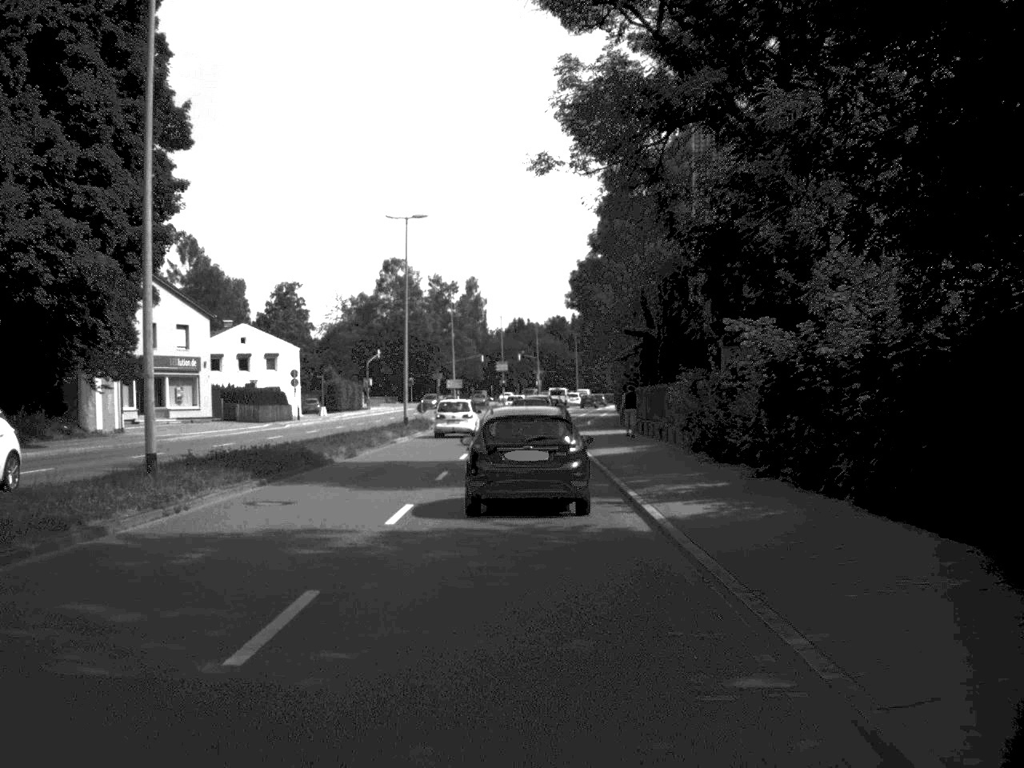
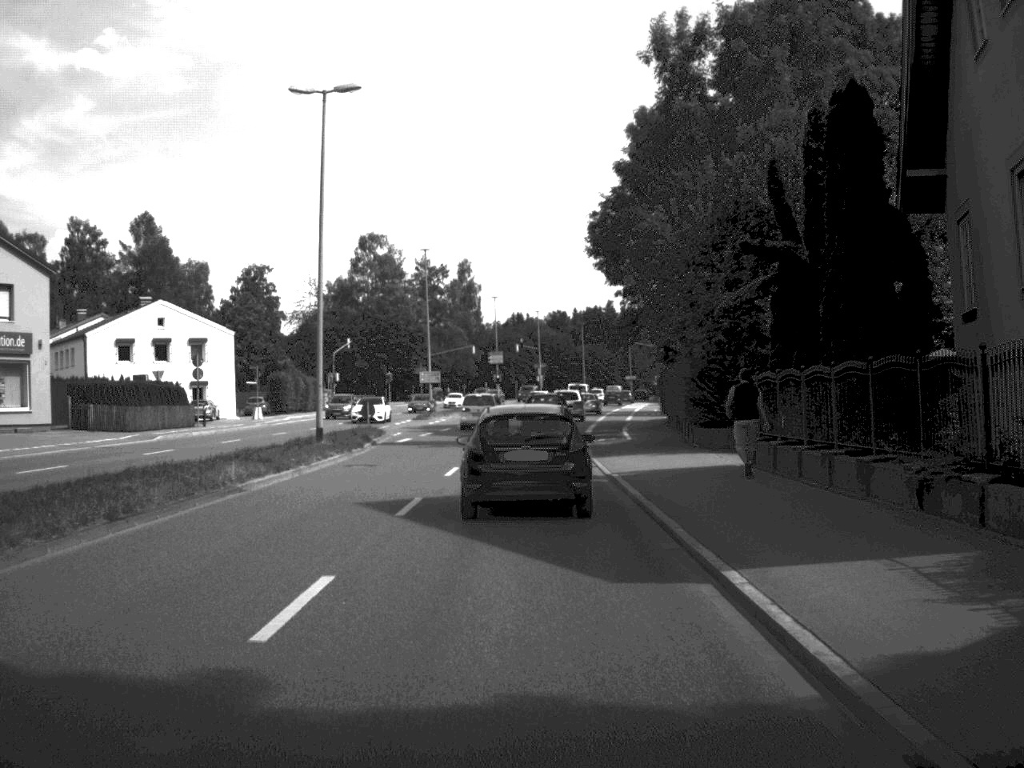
(0.0, +25.7) m; 0°
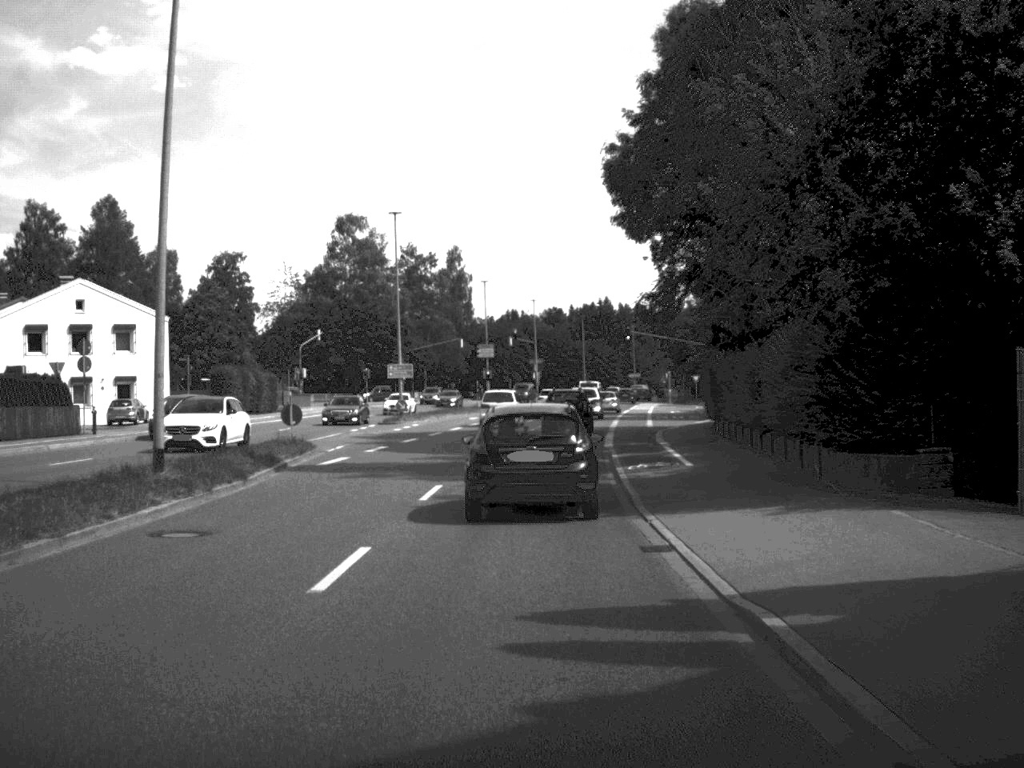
(0.0, +15.5) m; 0°
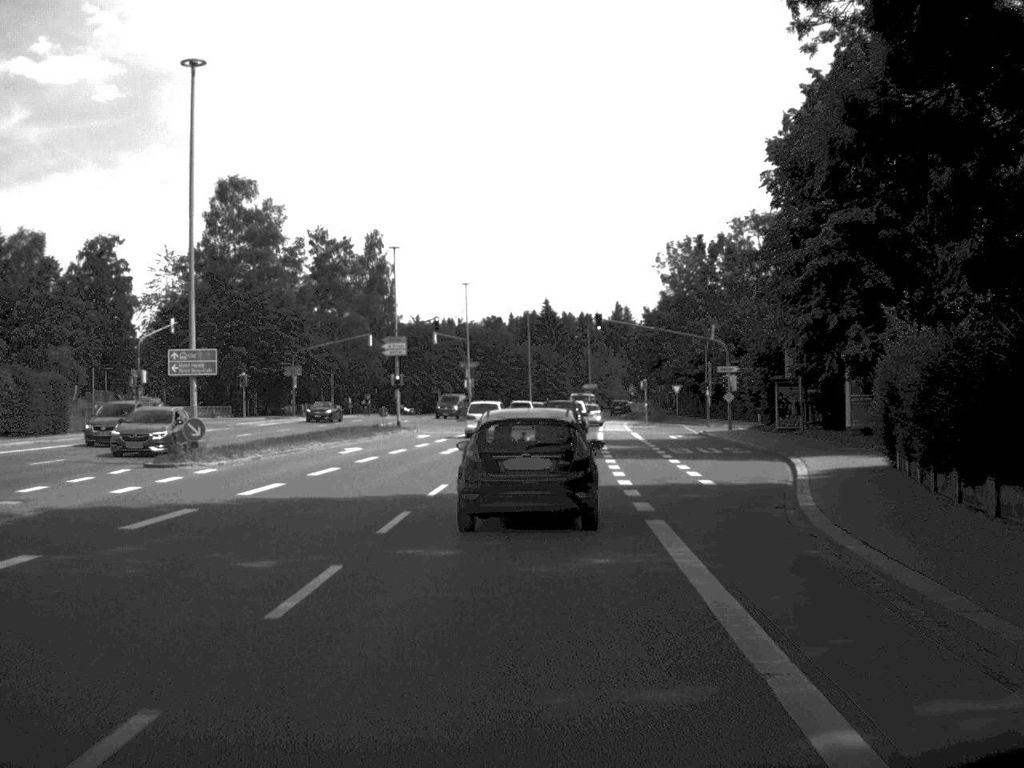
(+0.6, +30.8) m; +3°
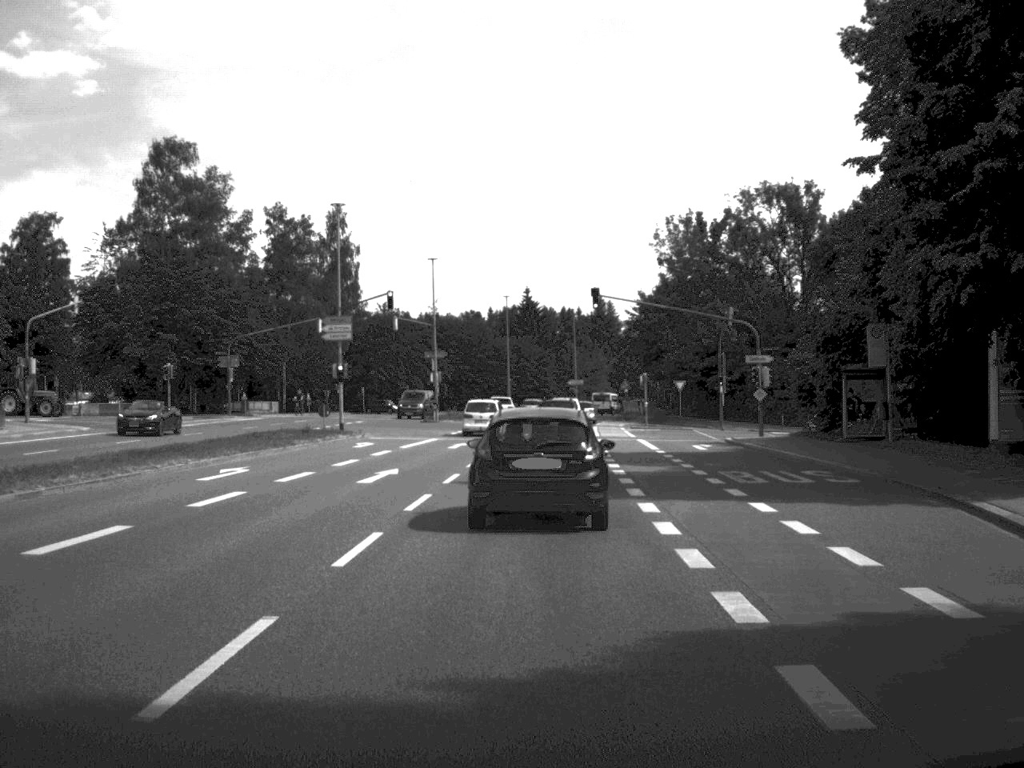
(+0.1, +15.0) m; +1°
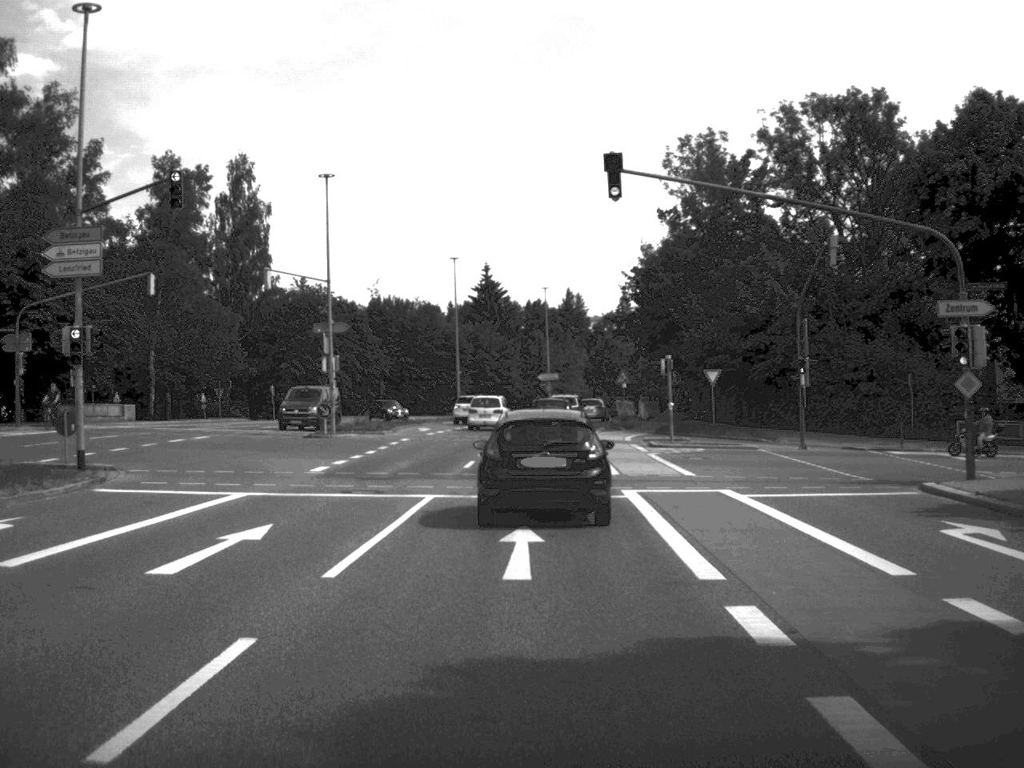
(+0.5, +30.2) m; +1°
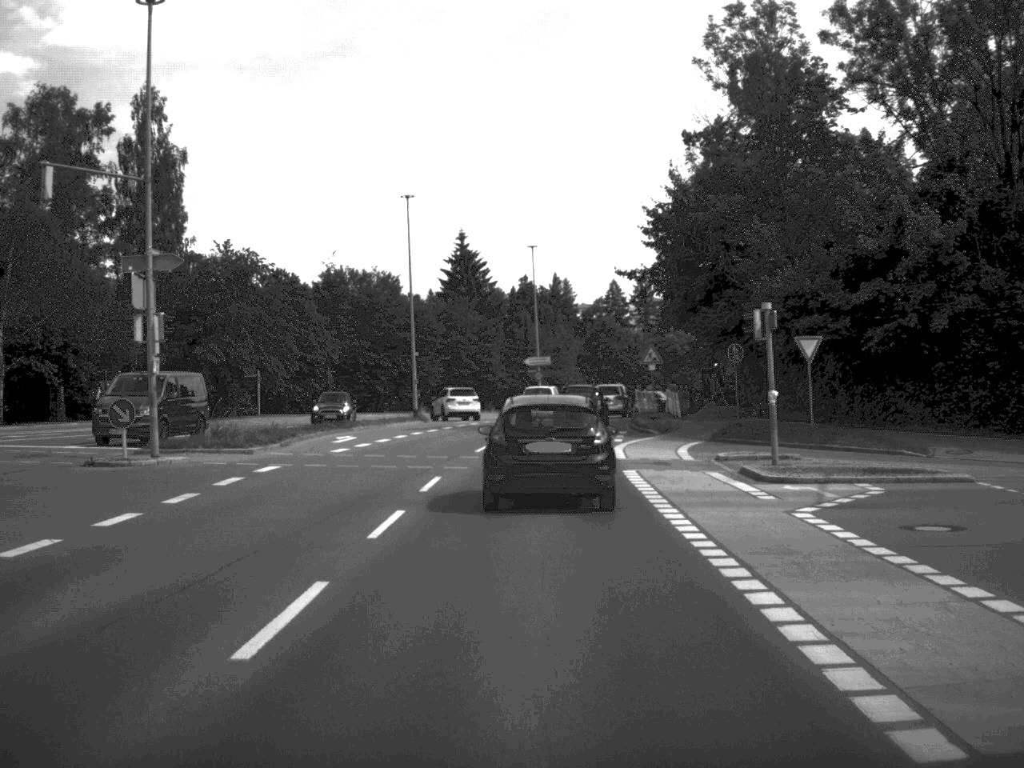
(+0.1, +22.5) m; +1°
